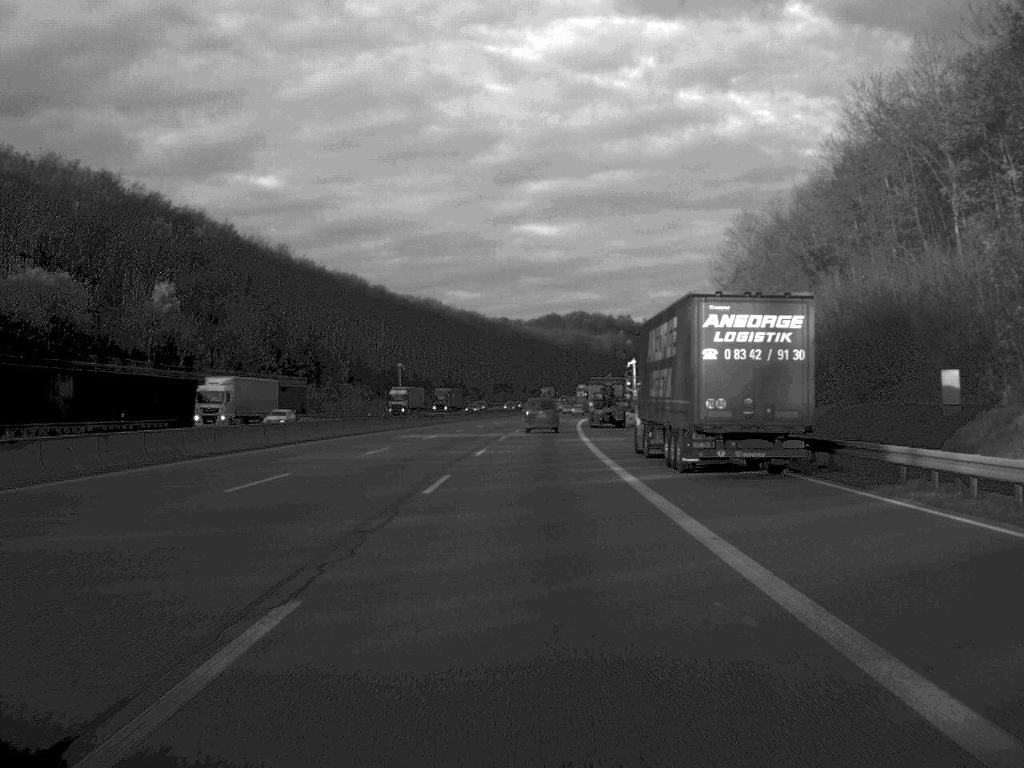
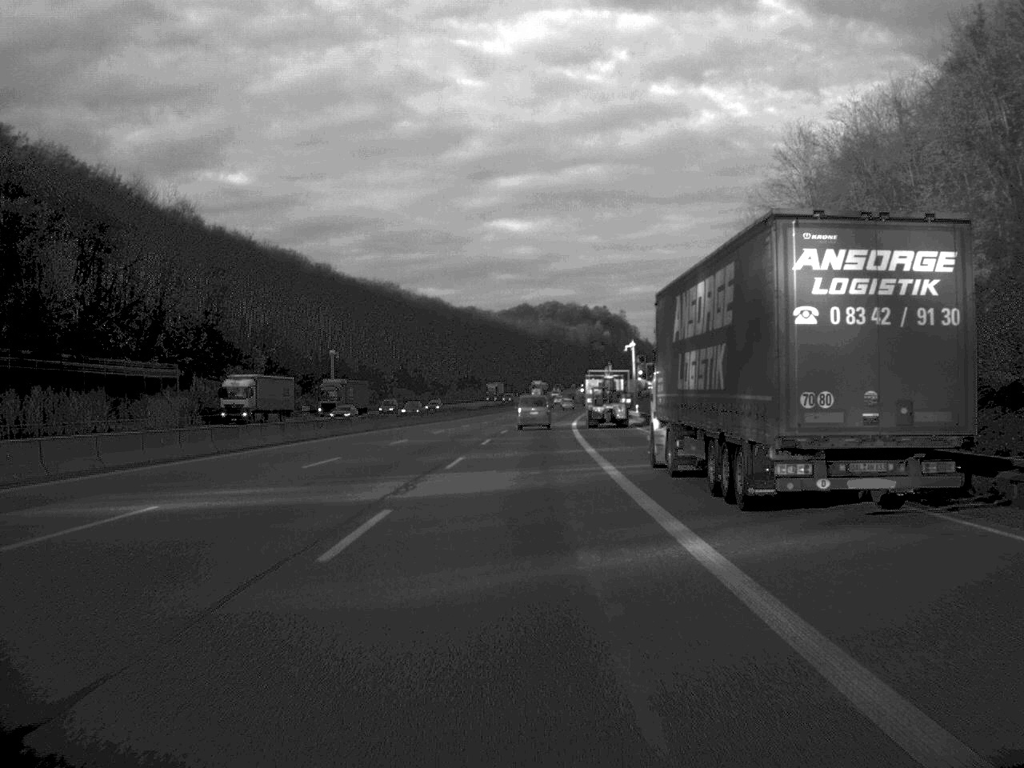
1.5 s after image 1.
(+0.5, +44.6) m; +1°
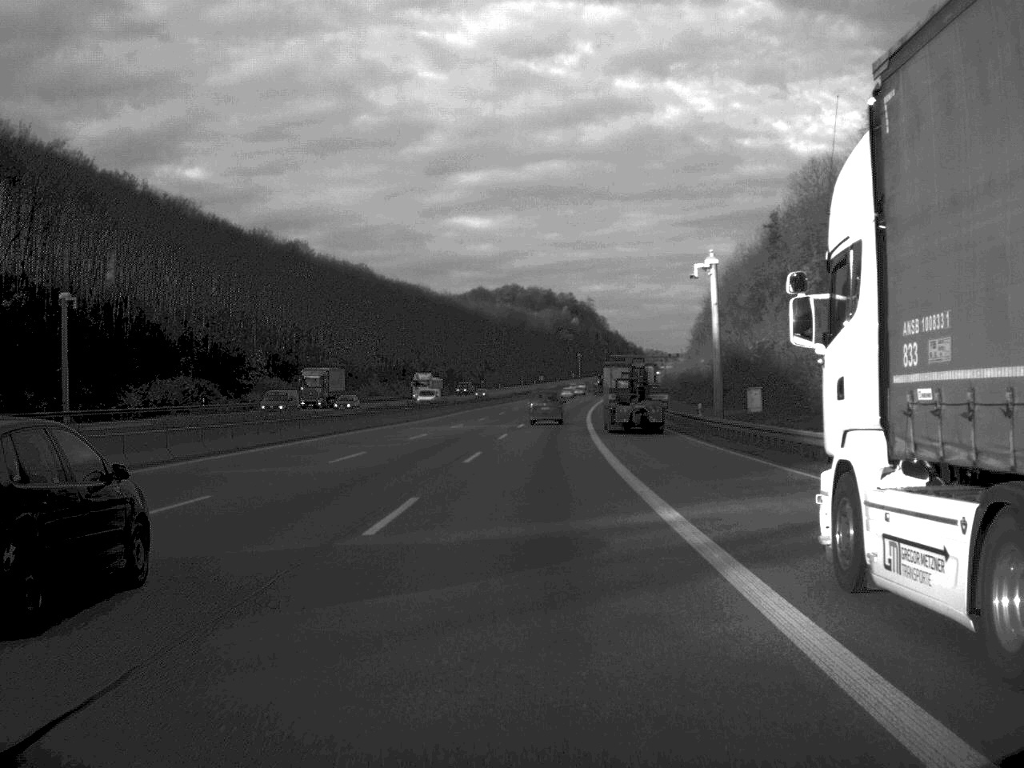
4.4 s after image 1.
(+1.3, +85.4) m; +2°
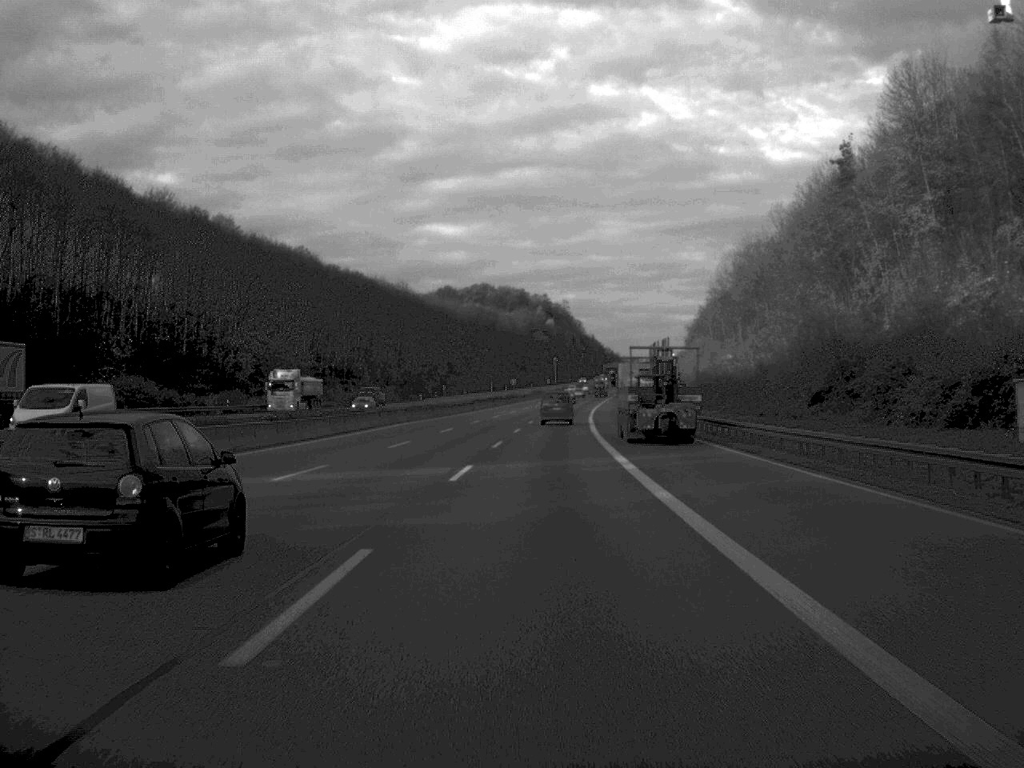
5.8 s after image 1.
(+0.5, +43.8) m; +1°
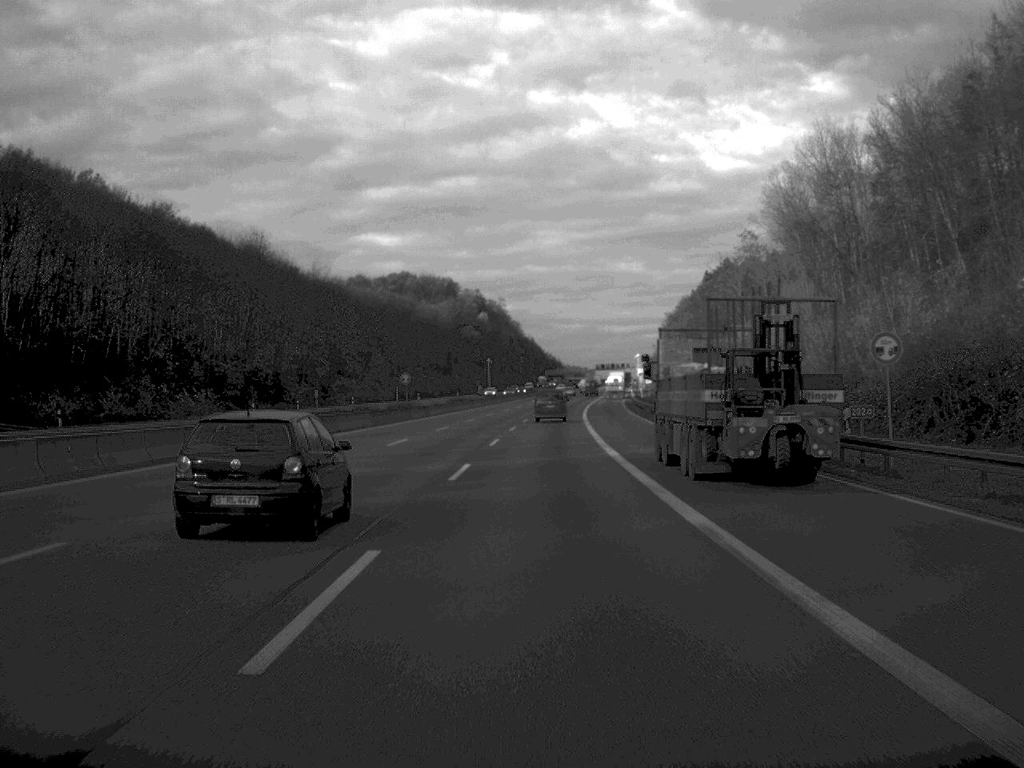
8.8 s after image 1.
(+2.2, +88.1) m; +3°
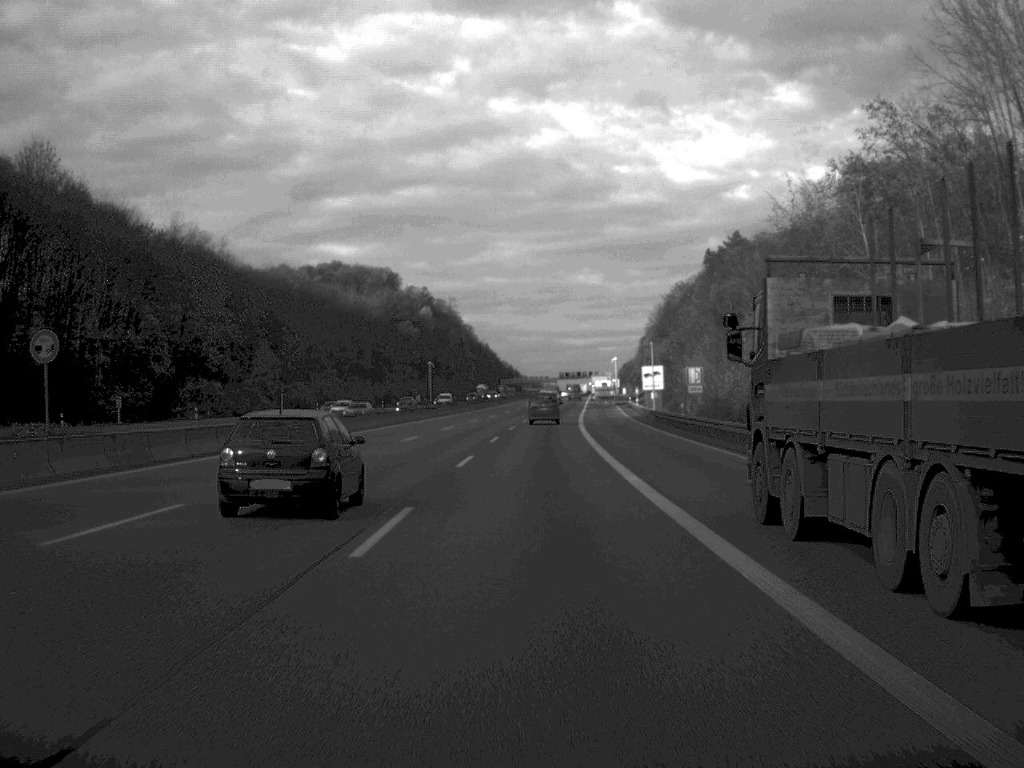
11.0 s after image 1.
(+1.1, +65.3) m; +2°
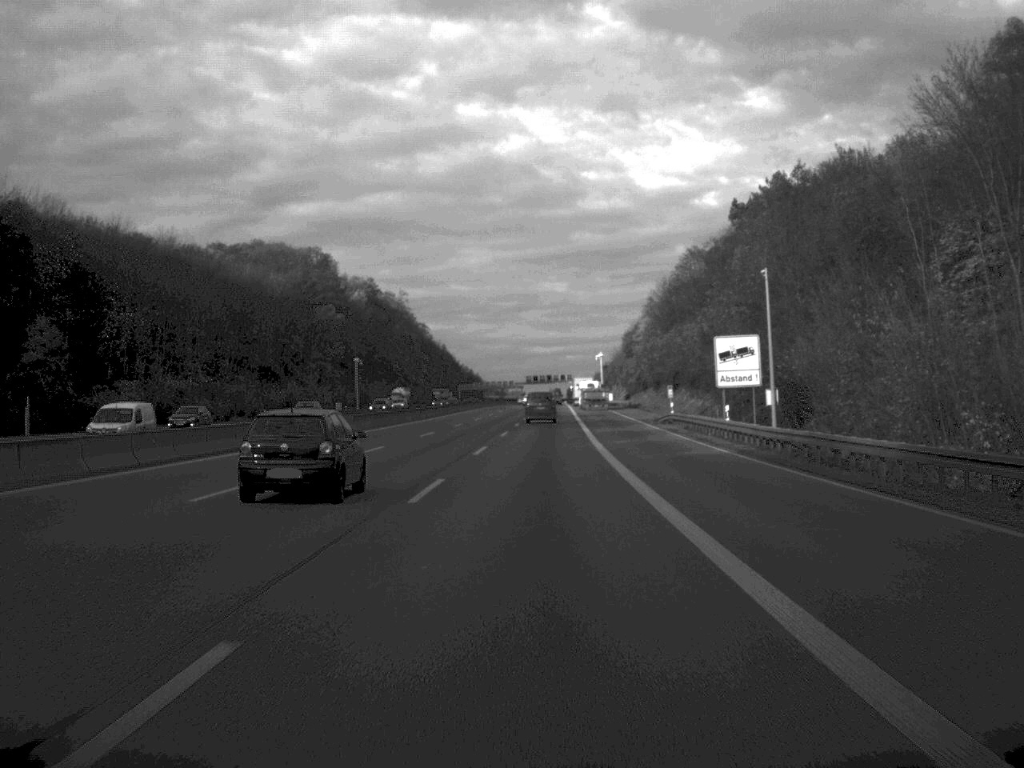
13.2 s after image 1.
(+1.0, +64.2) m; +2°
